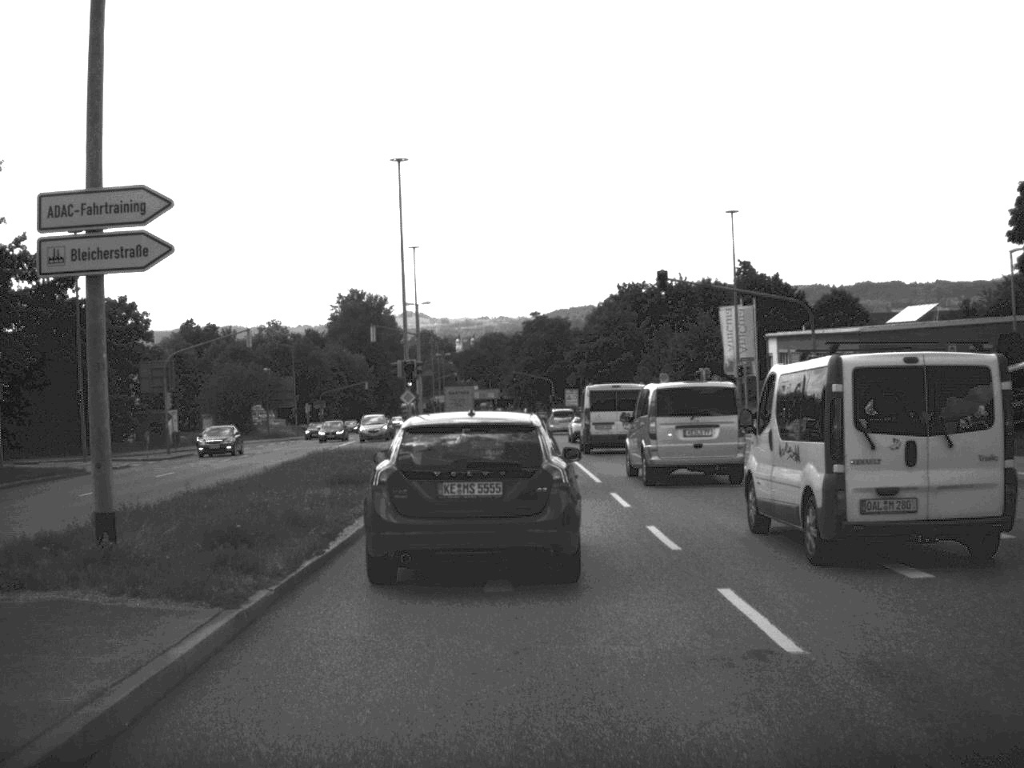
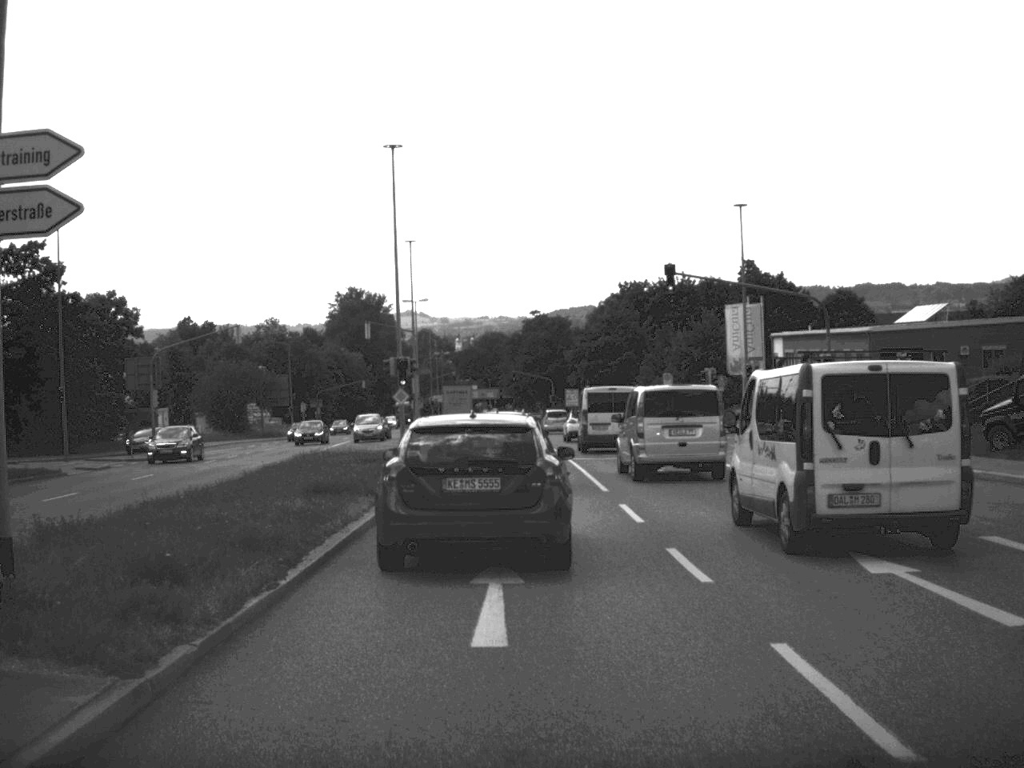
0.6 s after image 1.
(0.0, +2.3) m; 0°
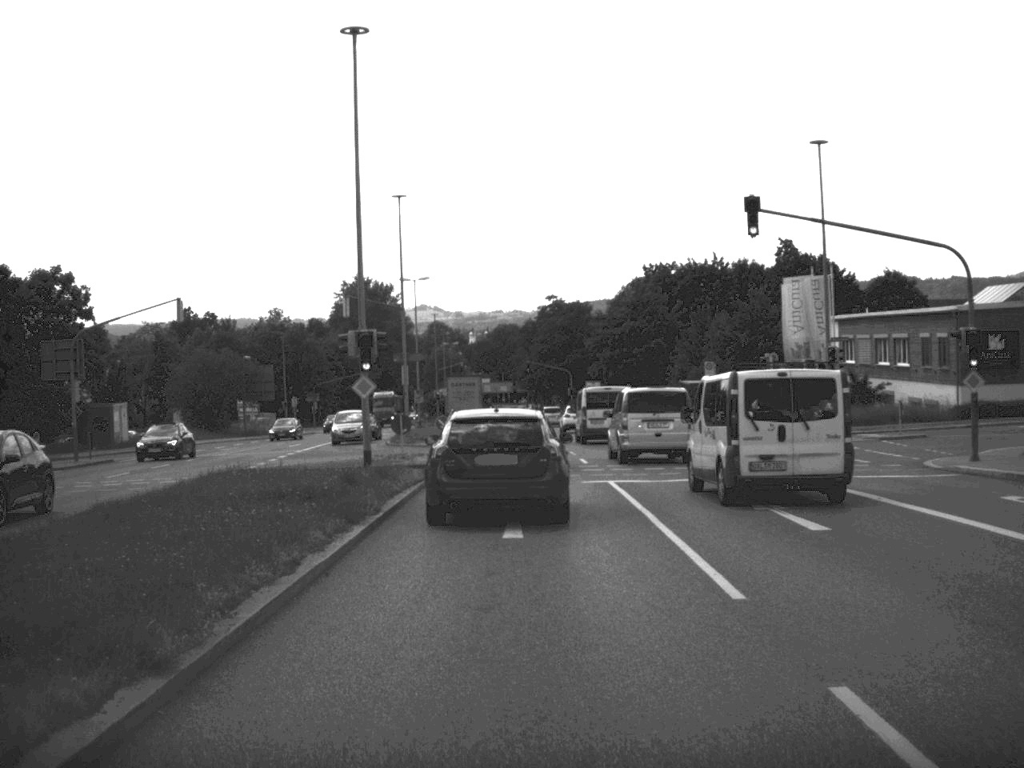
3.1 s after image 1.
(-0.1, +12.9) m; -1°
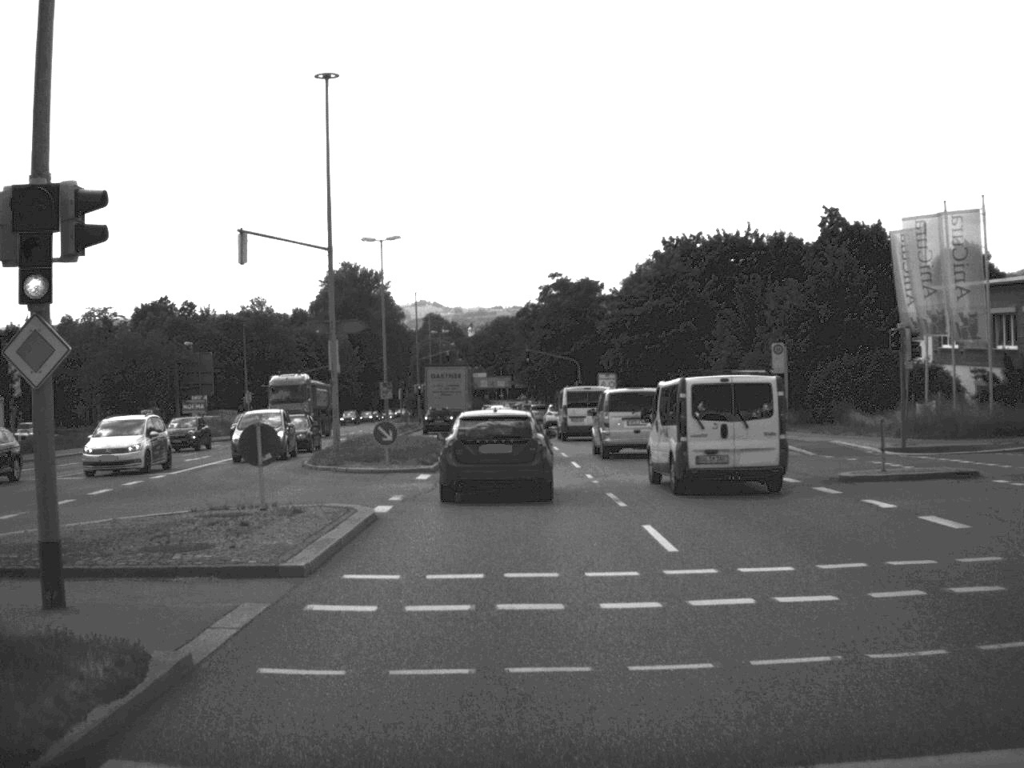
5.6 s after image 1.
(0.0, +19.6) m; 0°
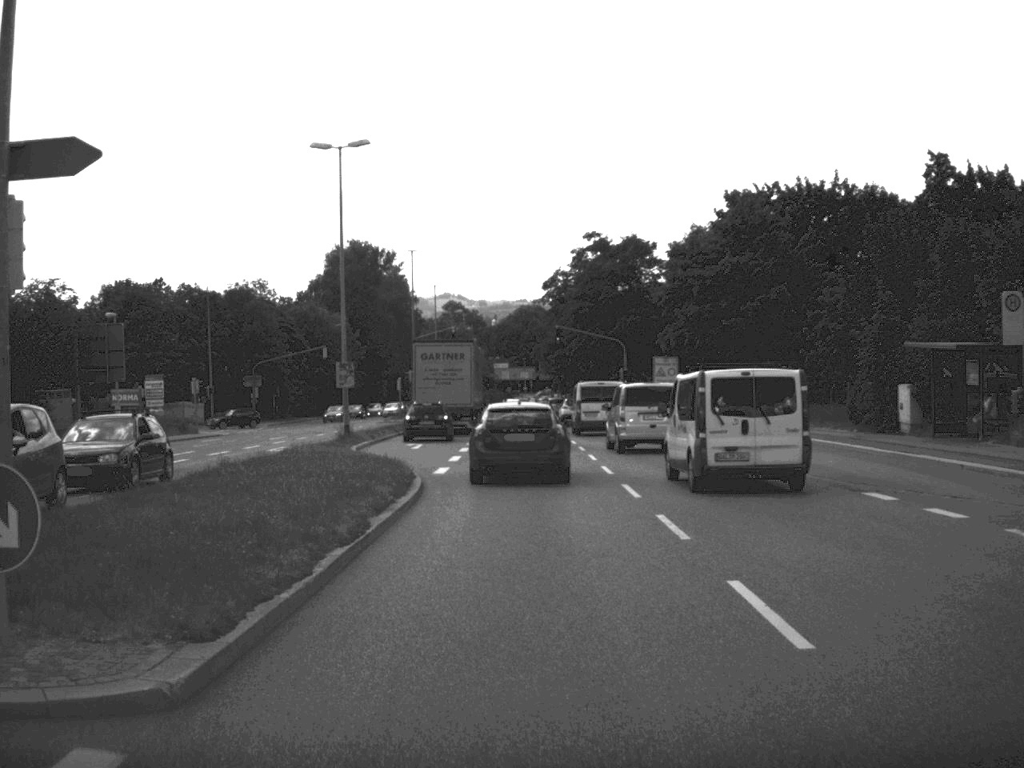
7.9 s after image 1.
(-0.3, +23.0) m; -1°
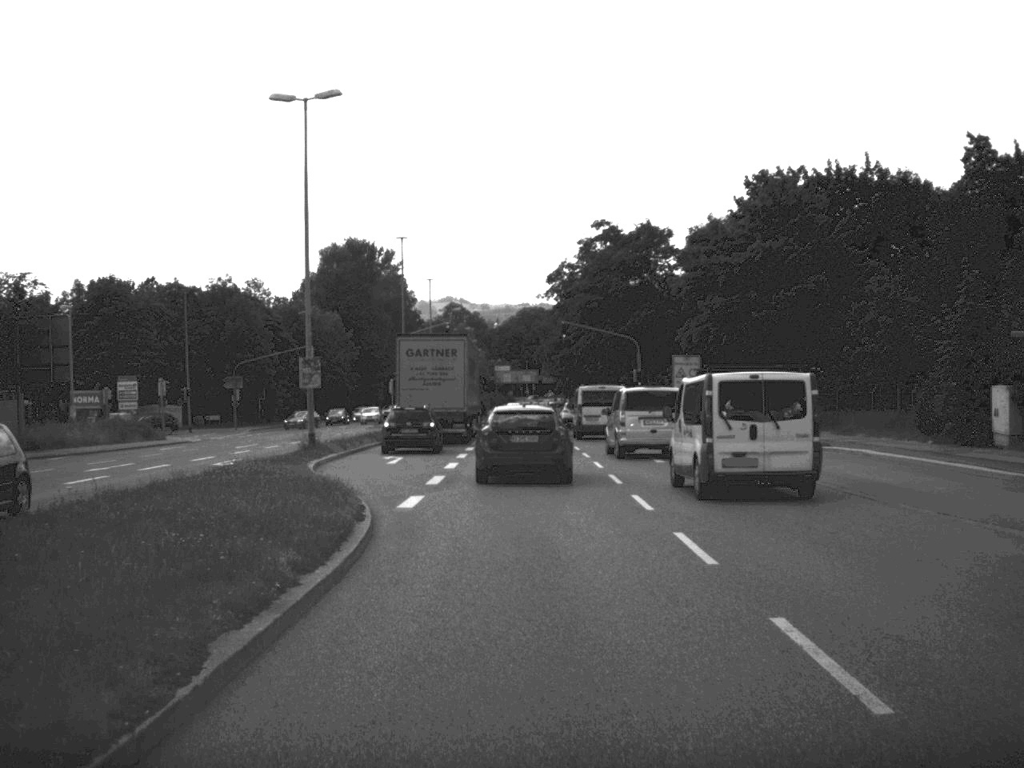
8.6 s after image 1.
(0.0, +7.6) m; 0°
